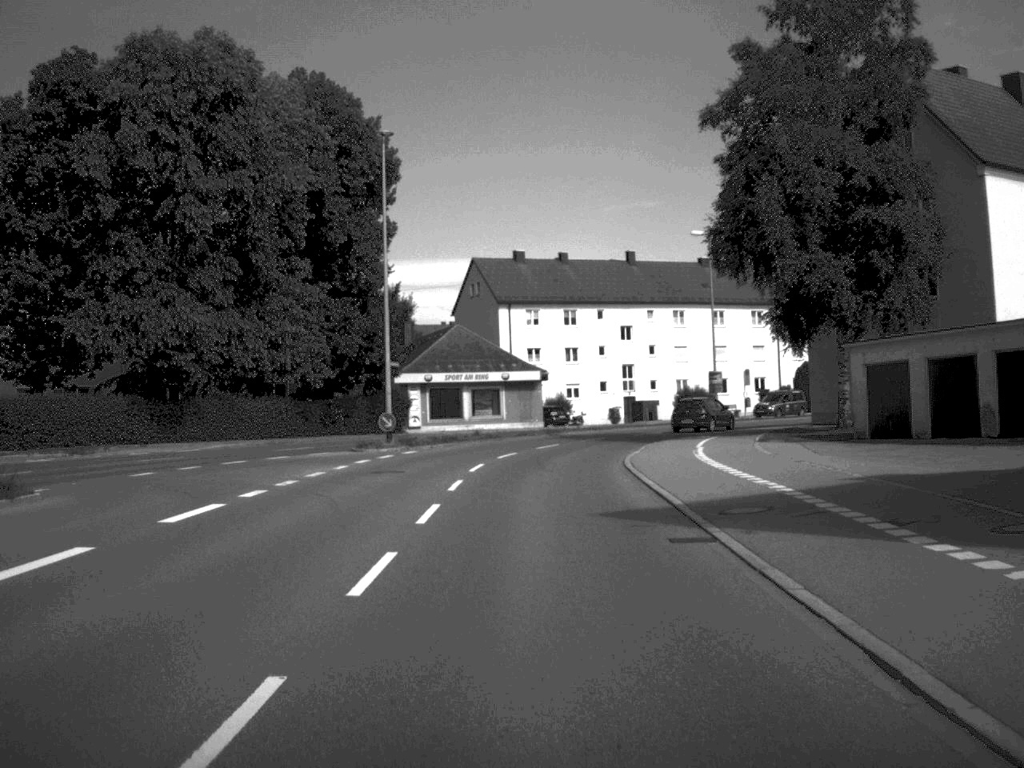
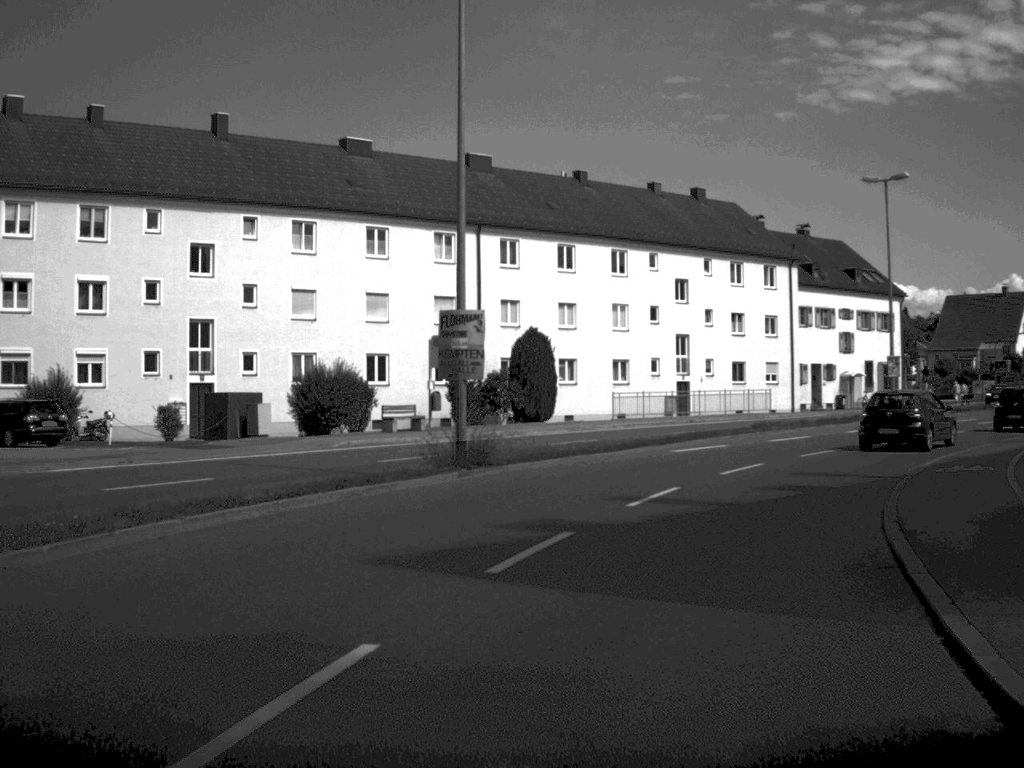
(+3.7, +46.3) m; +19°
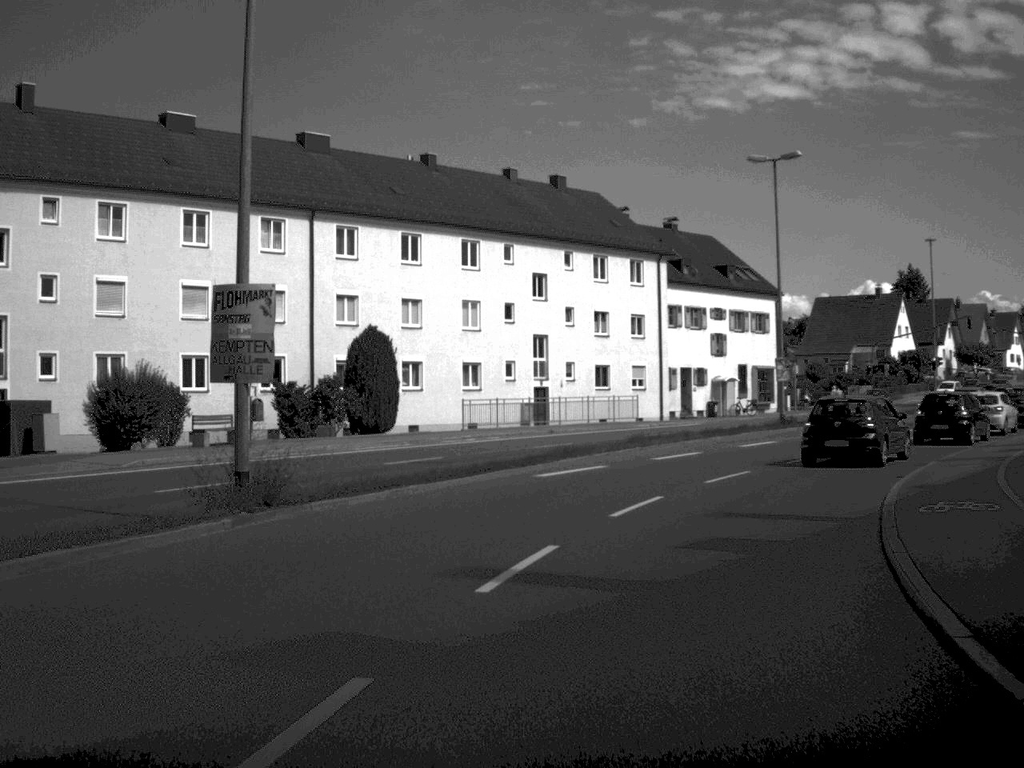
(+0.4, +6.5) m; +7°
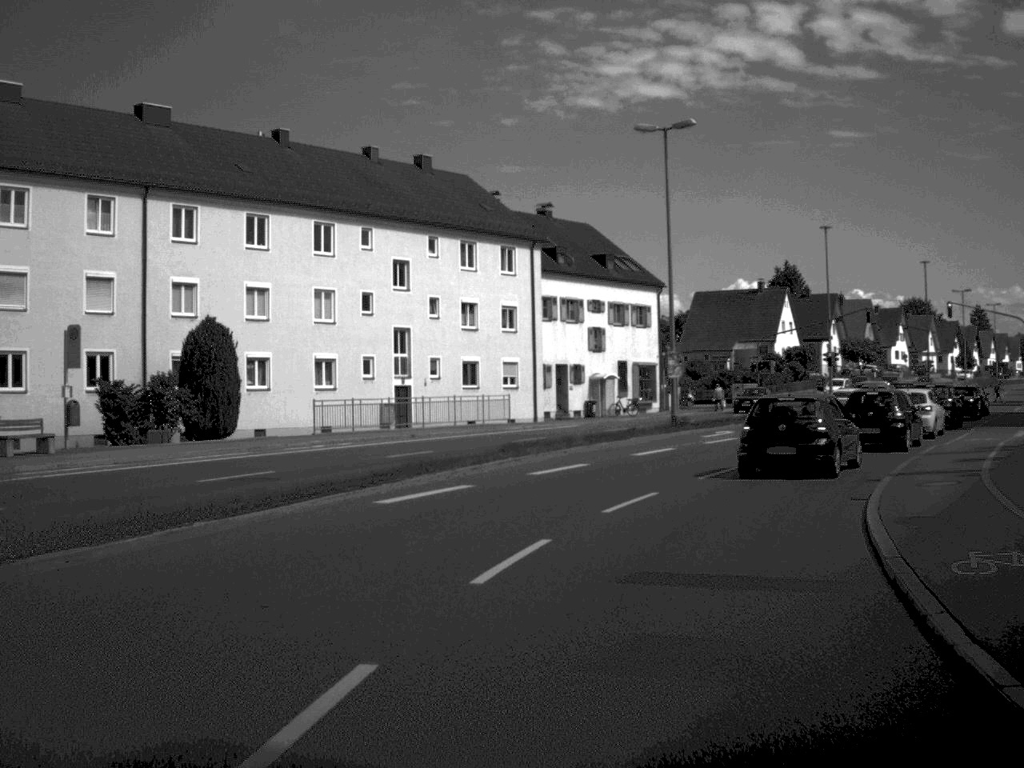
(+0.3, +5.5) m; +6°
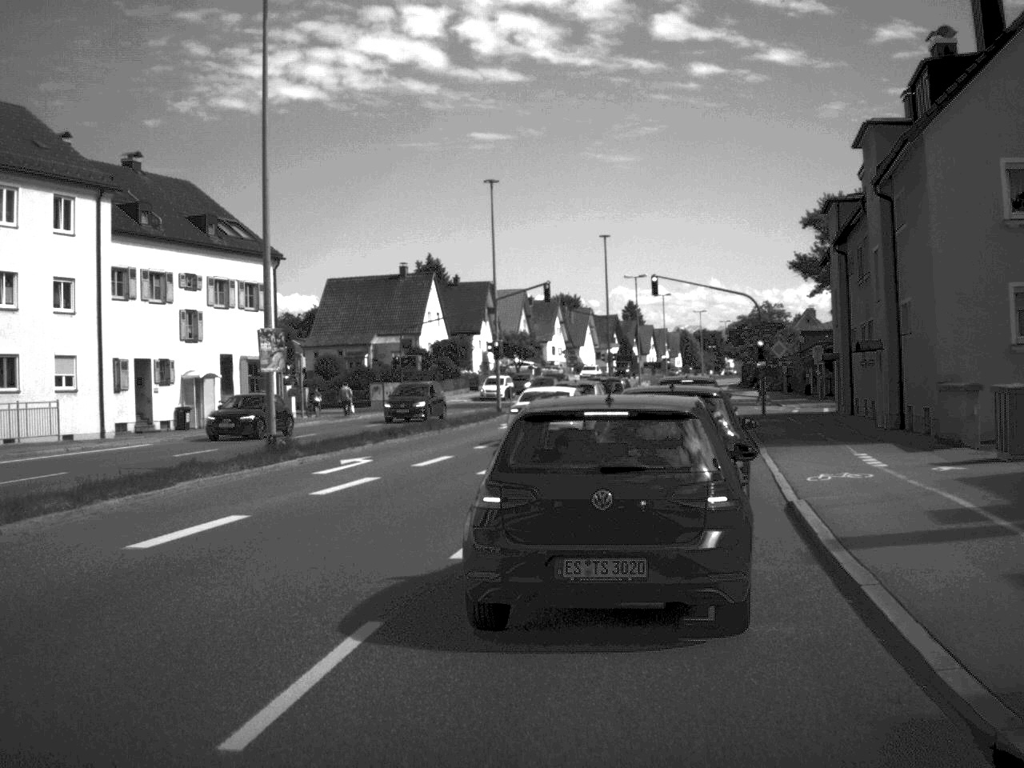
(+2.2, +16.2) m; +16°
